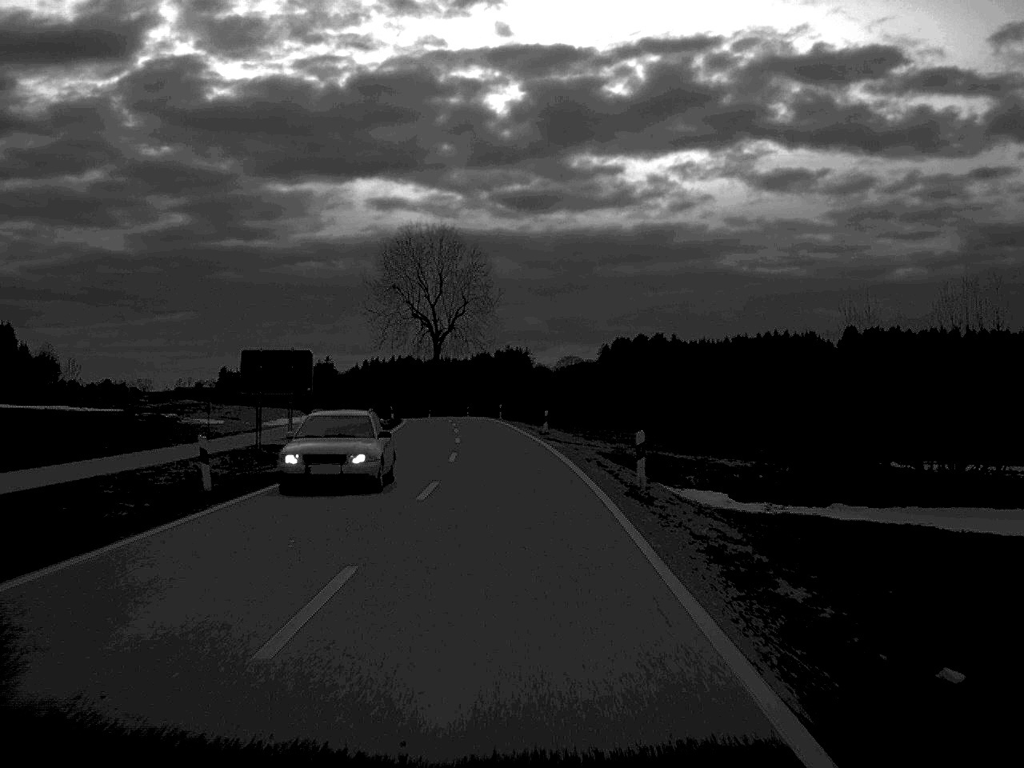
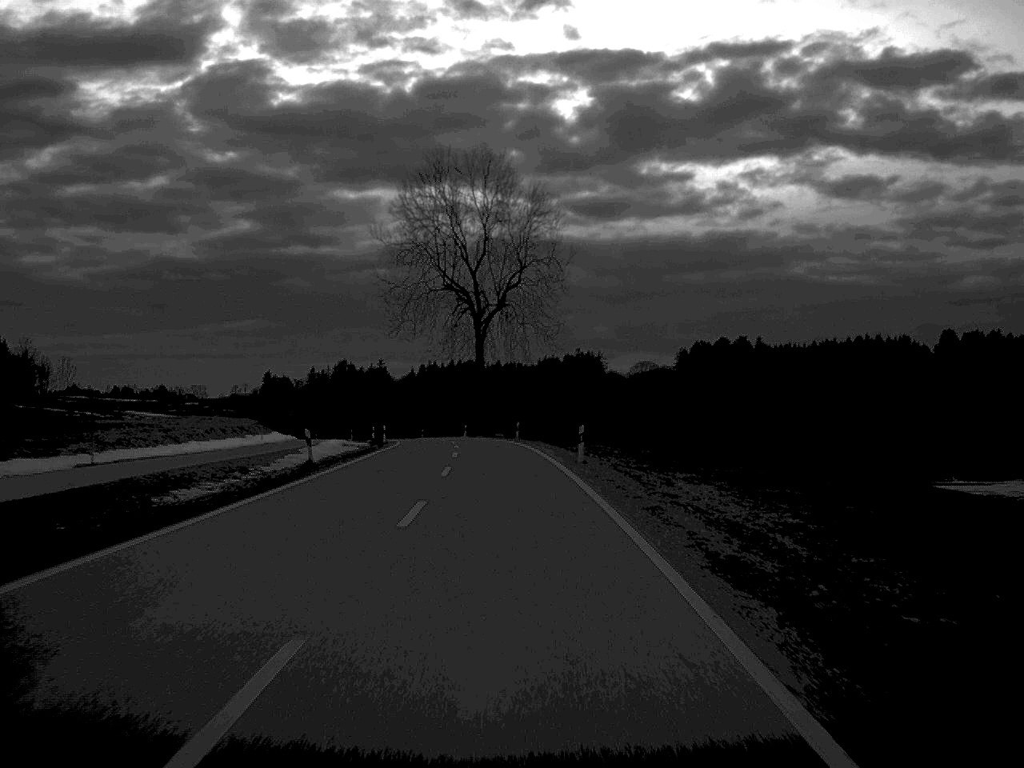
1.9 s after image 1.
(-1.3, +51.3) m; -3°
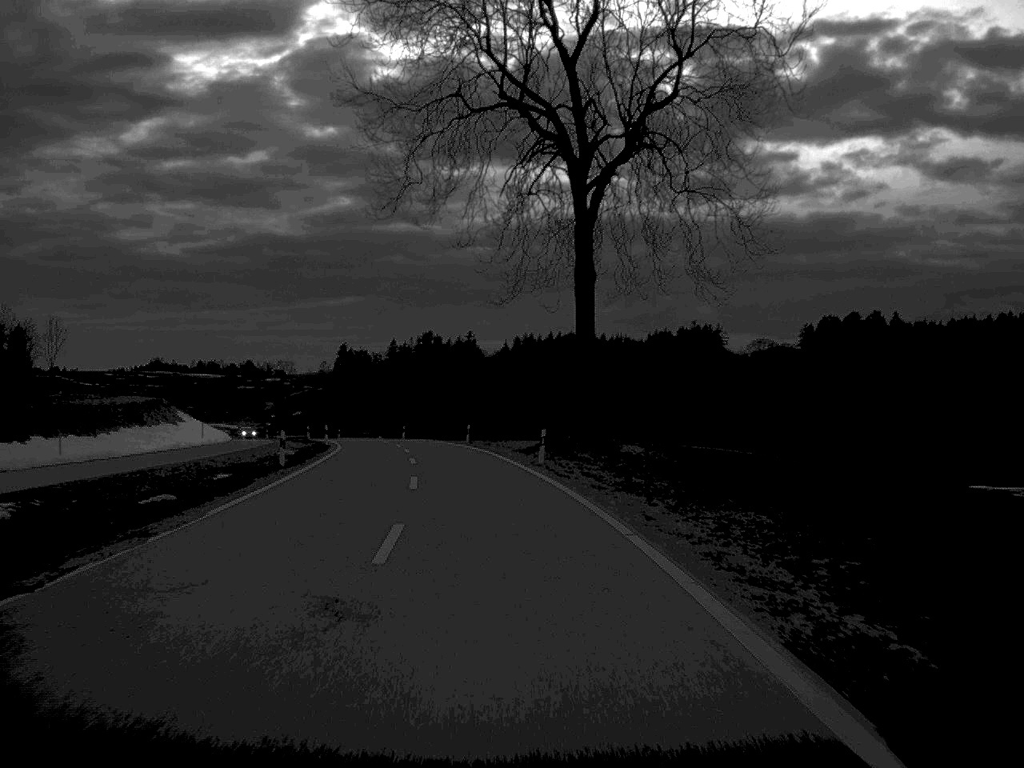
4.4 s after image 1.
(-2.2, +63.5) m; -4°
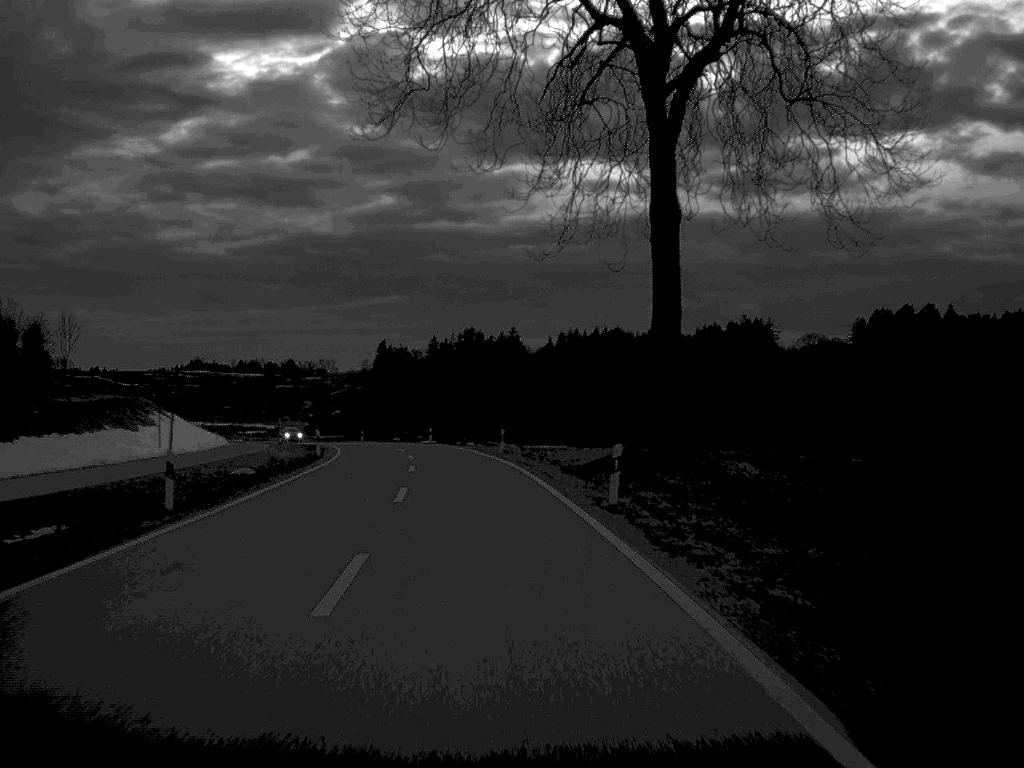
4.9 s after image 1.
(-0.2, +14.7) m; -2°
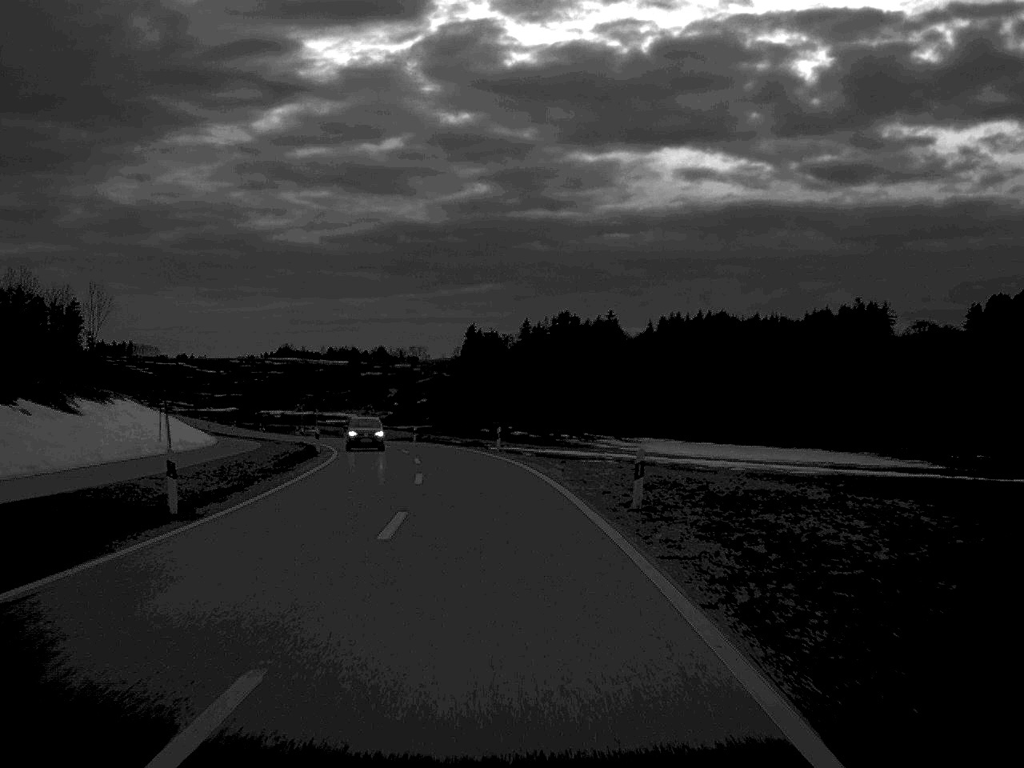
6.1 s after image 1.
(-1.1, +30.1) m; -4°
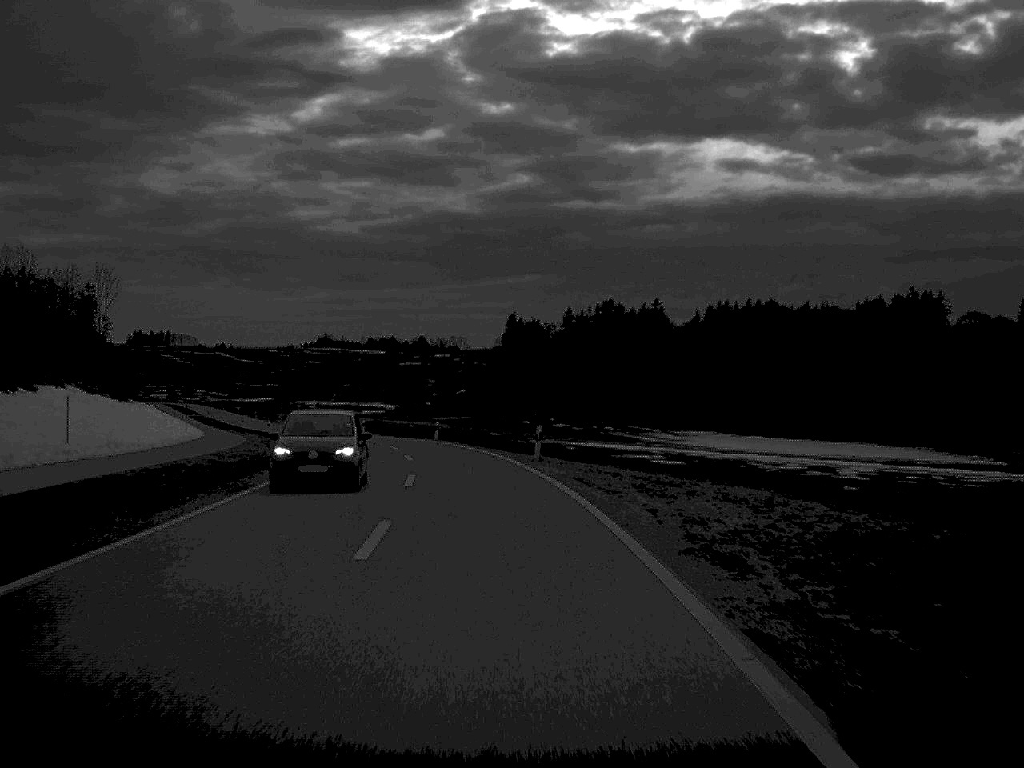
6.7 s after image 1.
(-0.2, +14.7) m; -2°
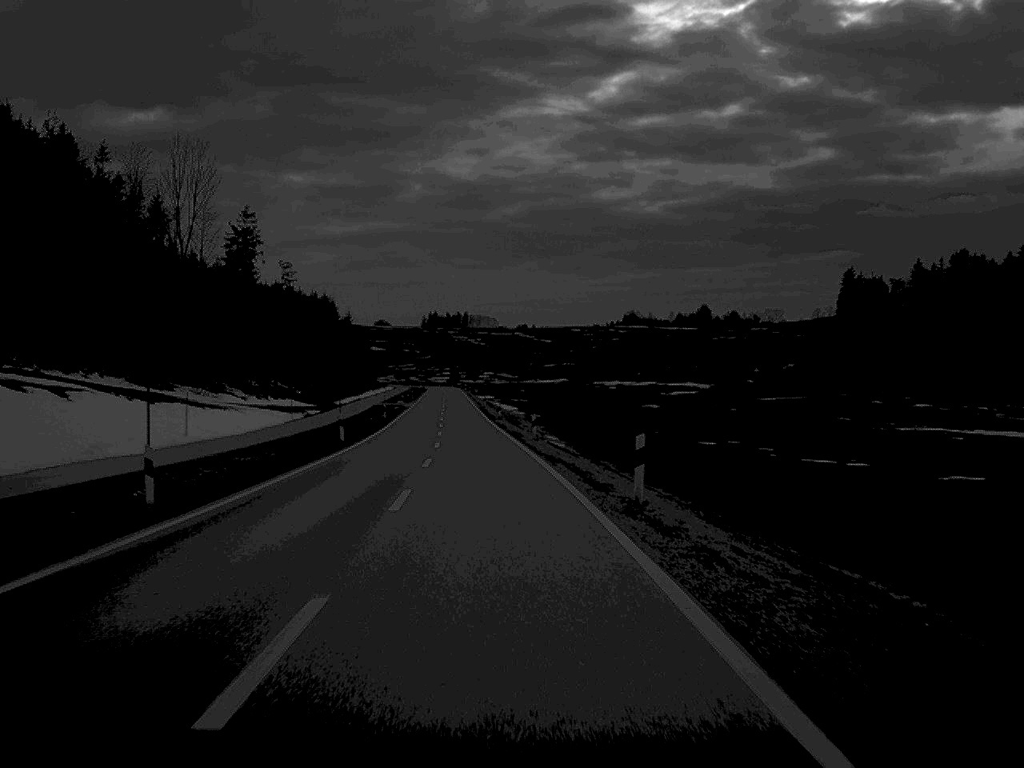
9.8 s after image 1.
(-9.3, +77.8) m; -14°
